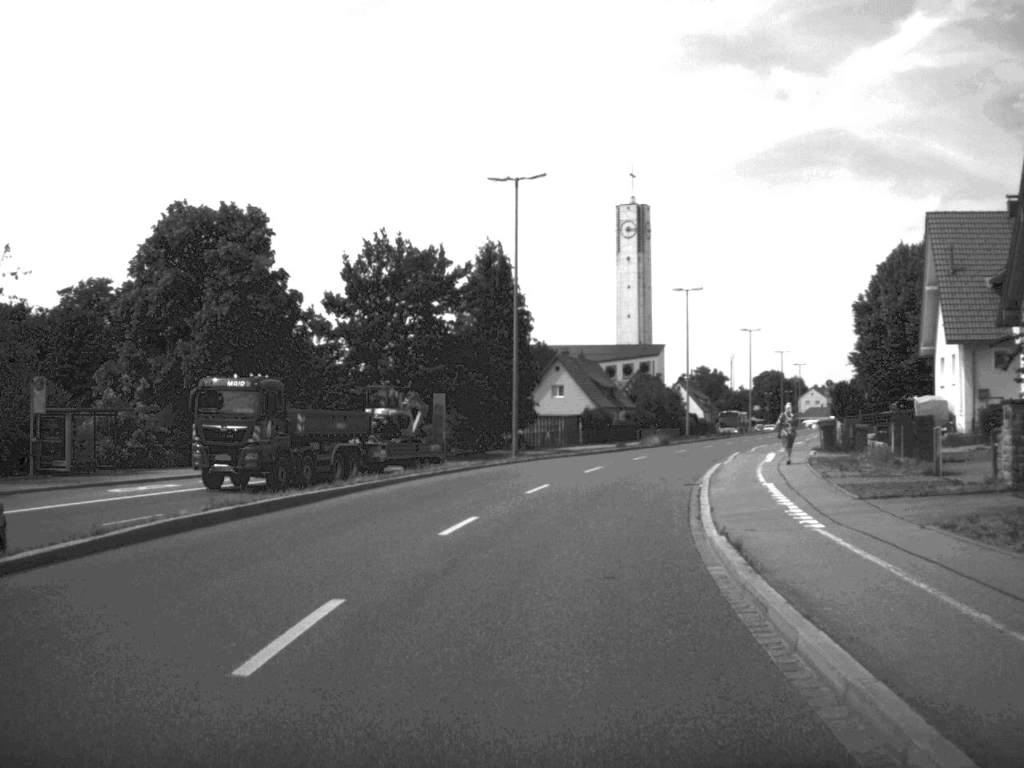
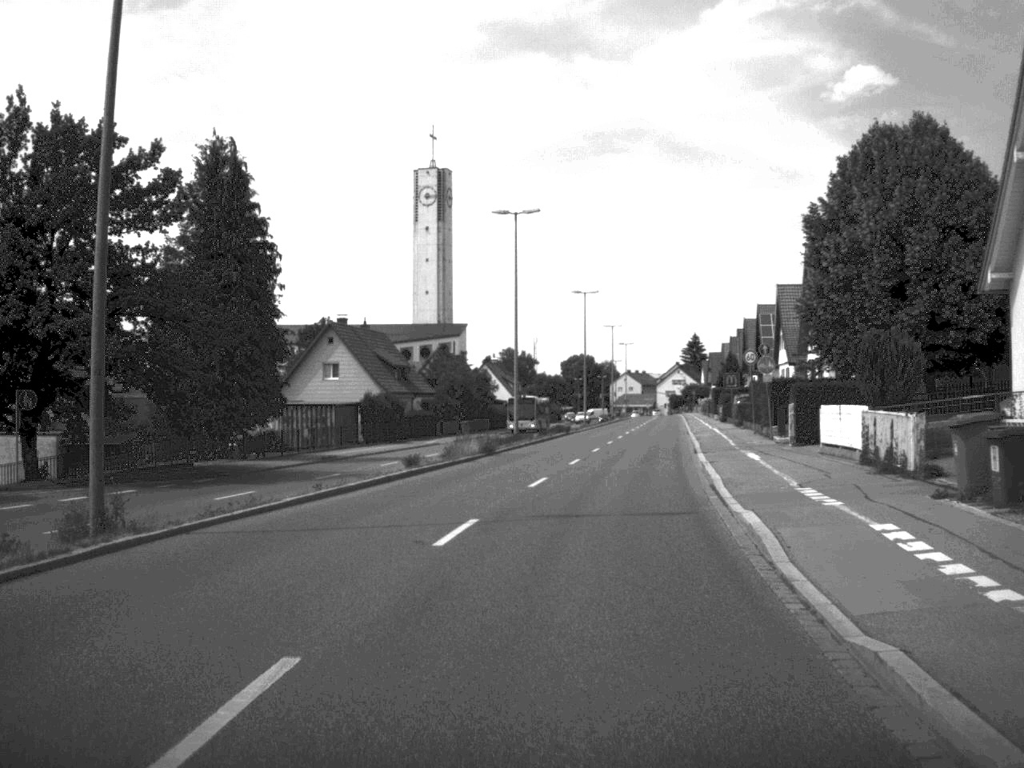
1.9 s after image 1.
(+2.2, +28.8) m; +9°
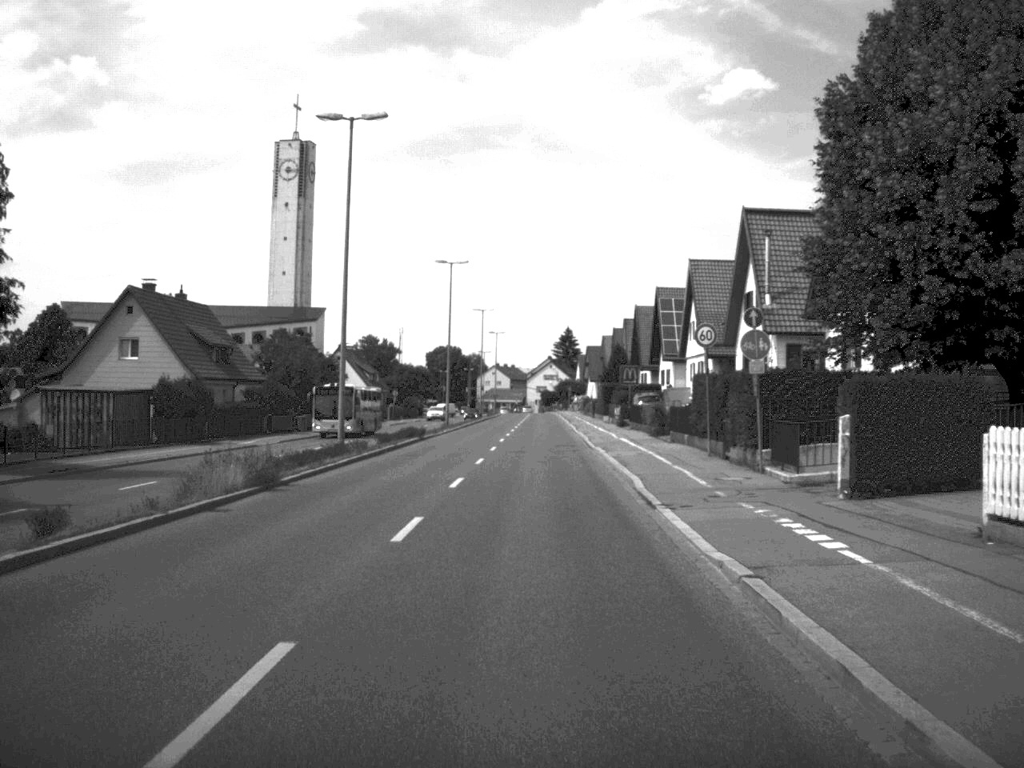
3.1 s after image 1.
(+1.0, +17.7) m; +6°
